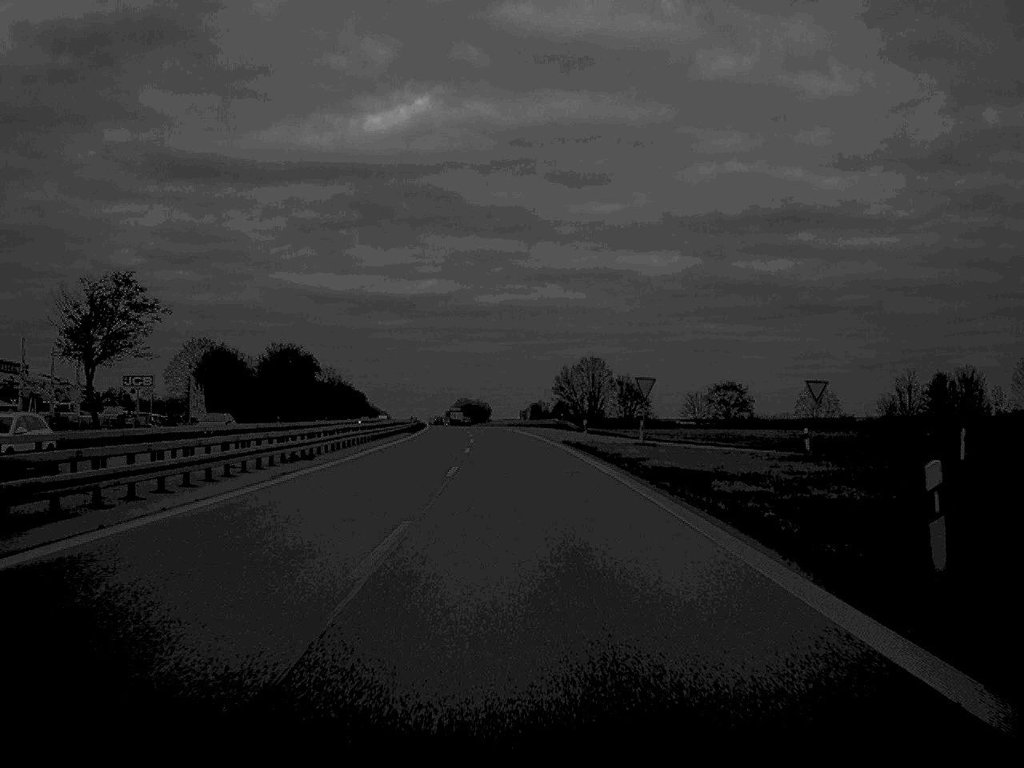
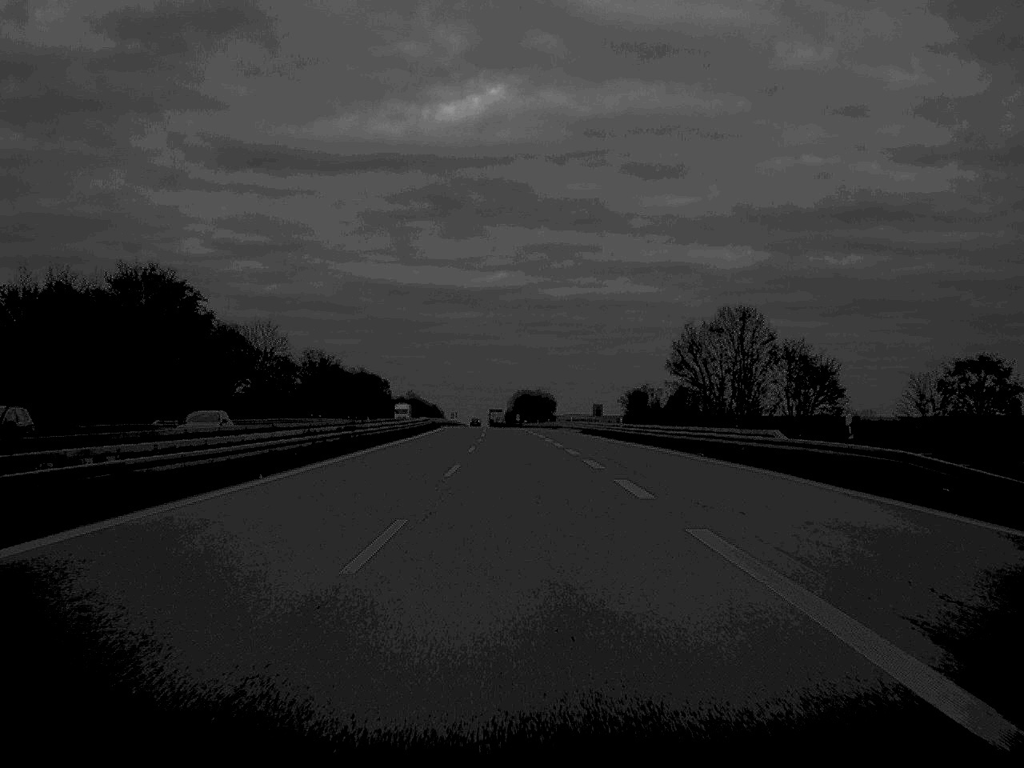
(-2.3, +90.9) m; -3°
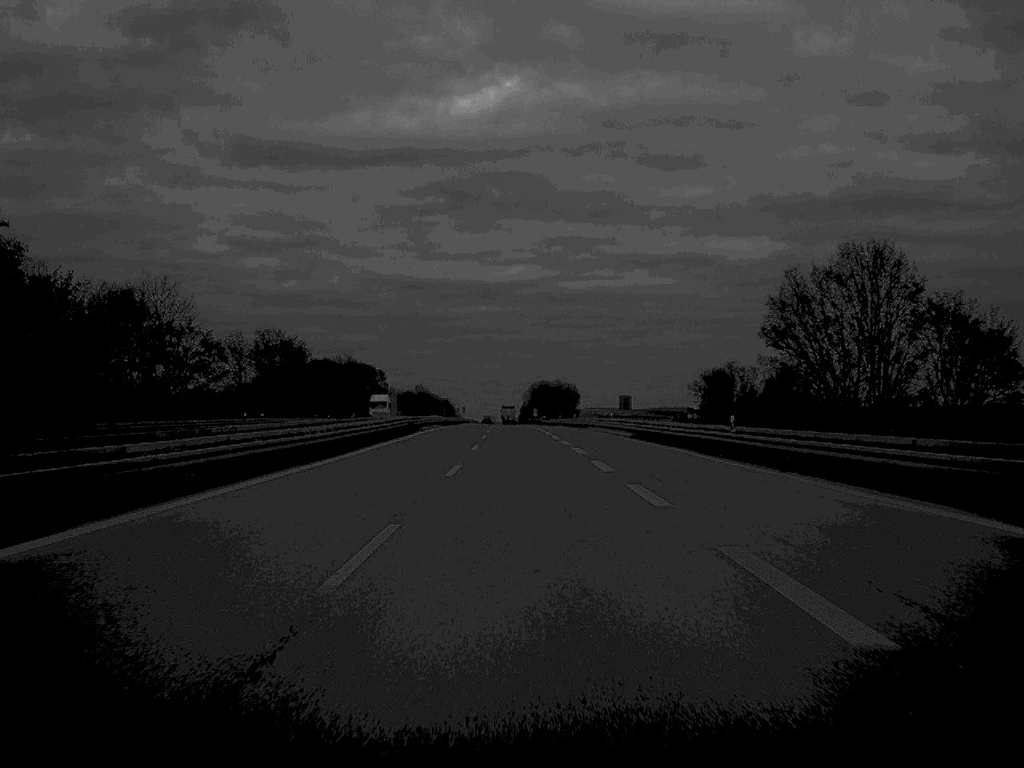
(-0.3, +38.7) m; -1°
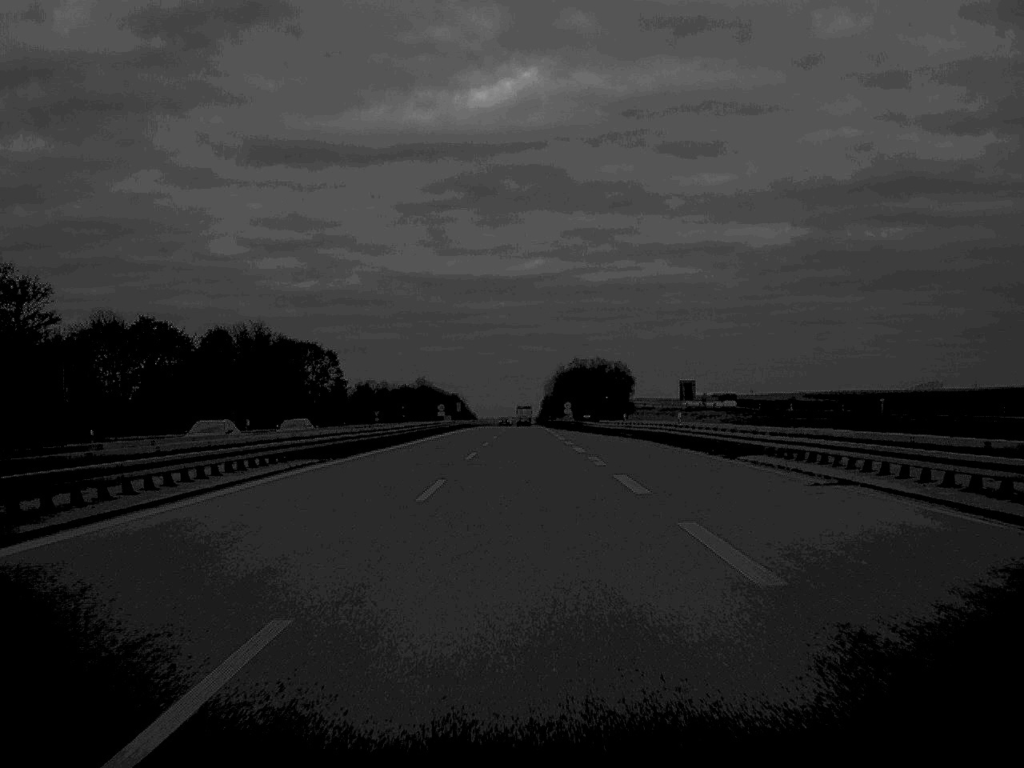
(-0.7, +80.2) m; -1°
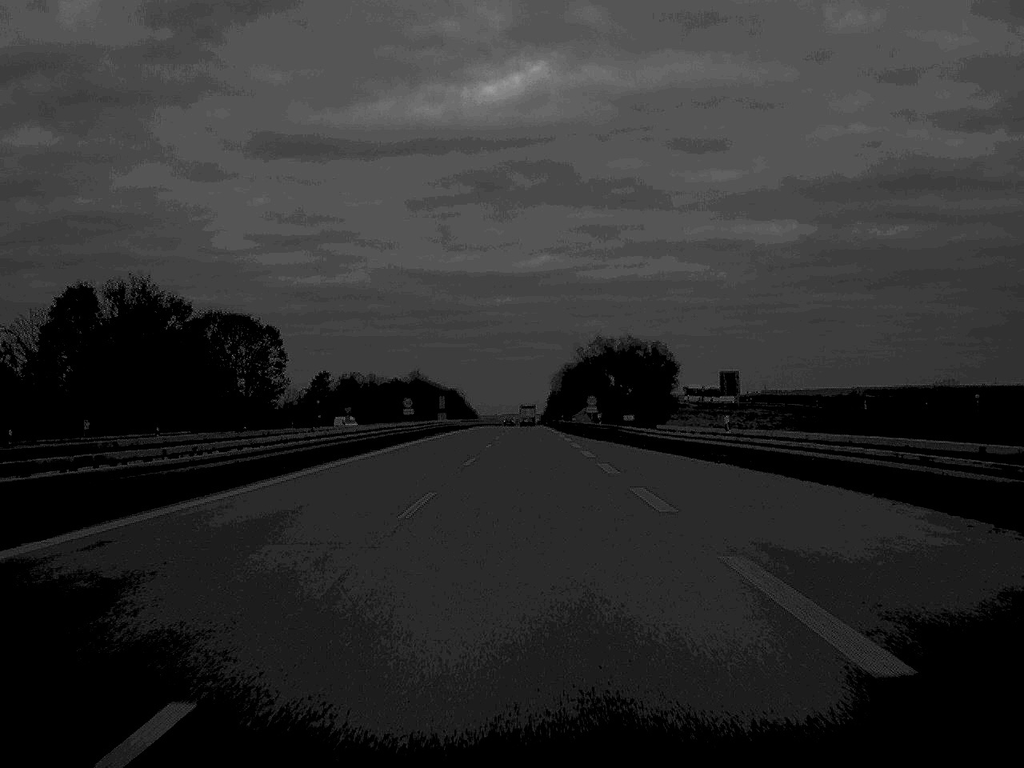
(-0.1, +39.3) m; 0°
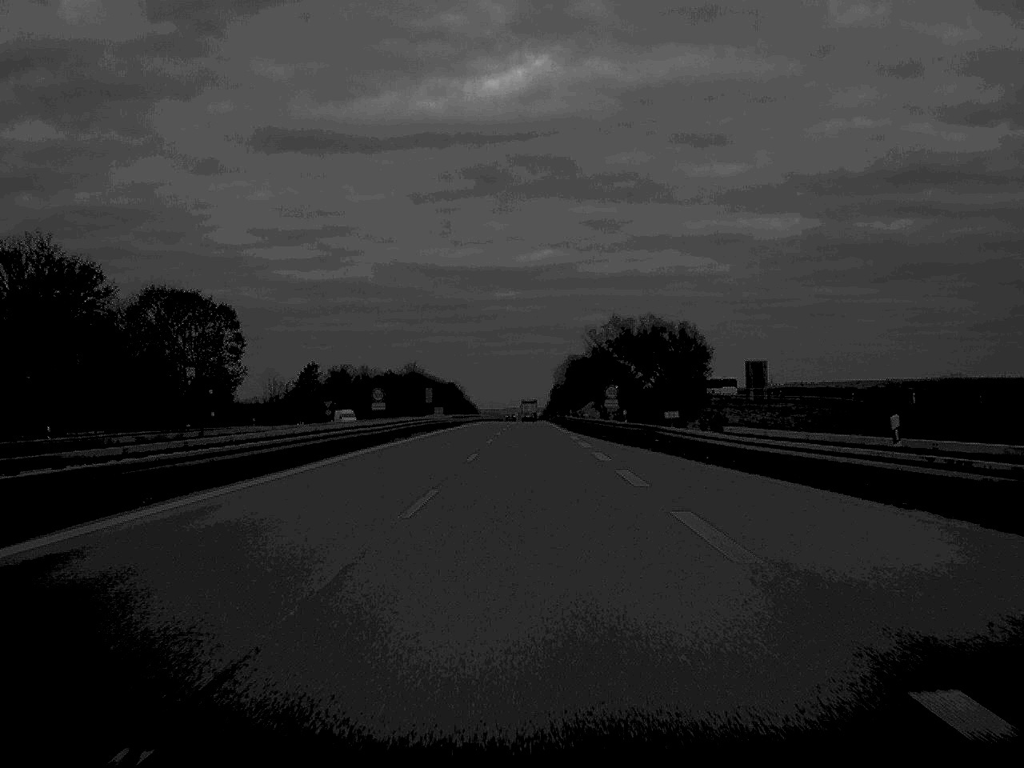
(0.0, +18.8) m; 0°
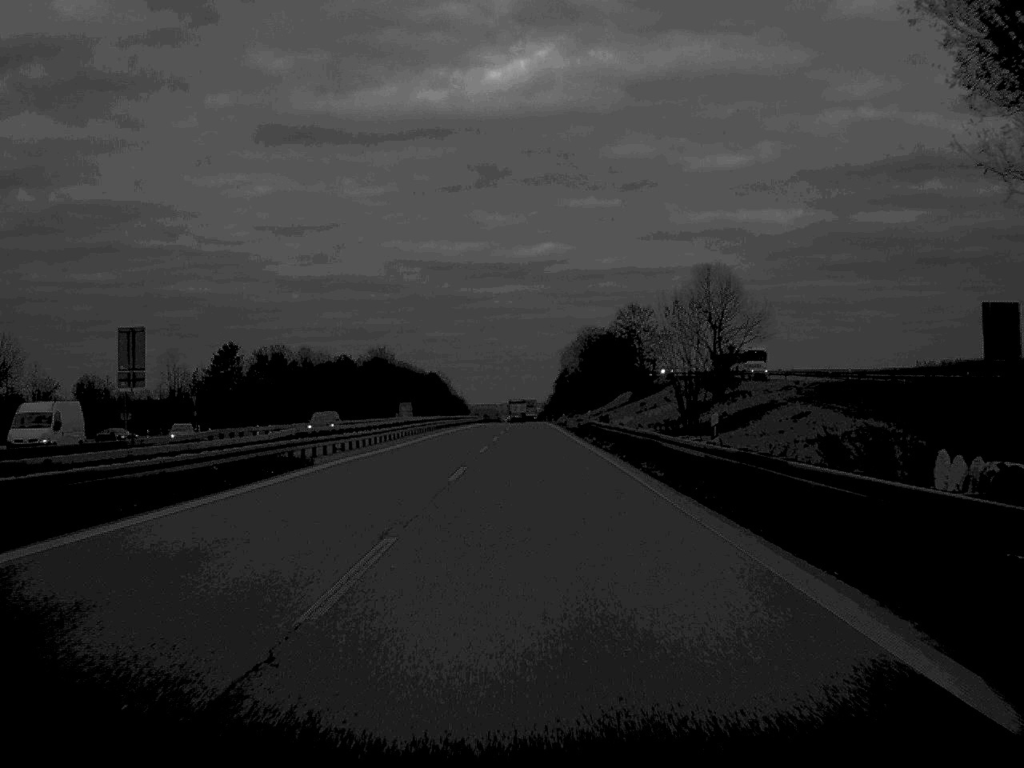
(0.0, +79.5) m; 0°
